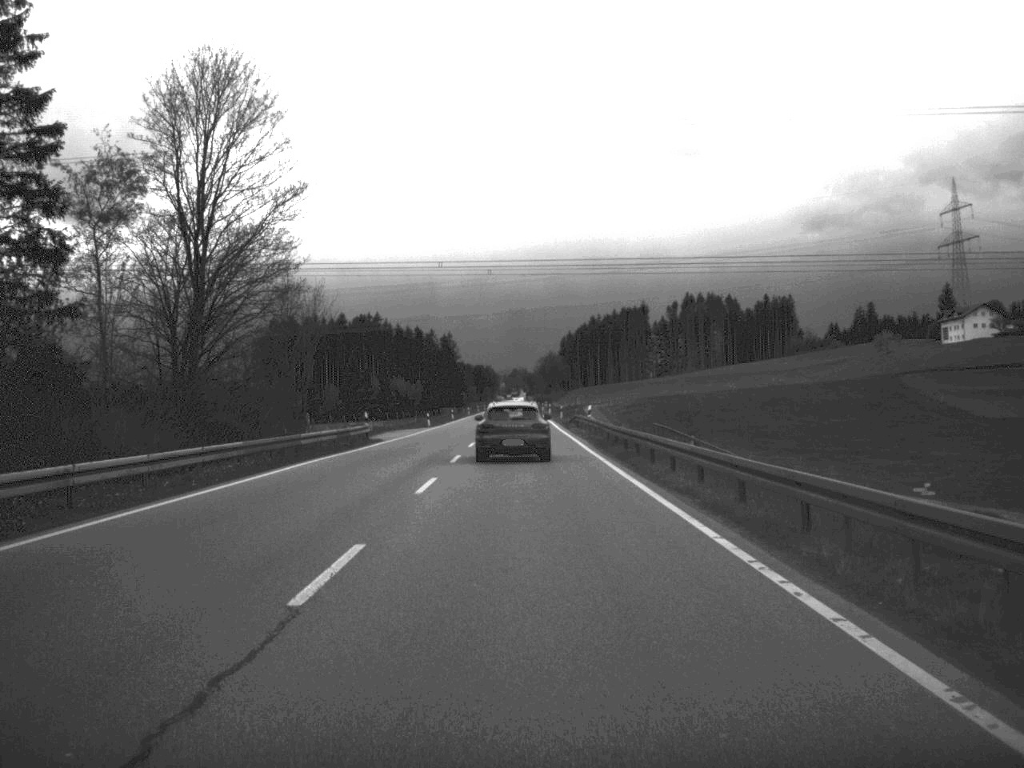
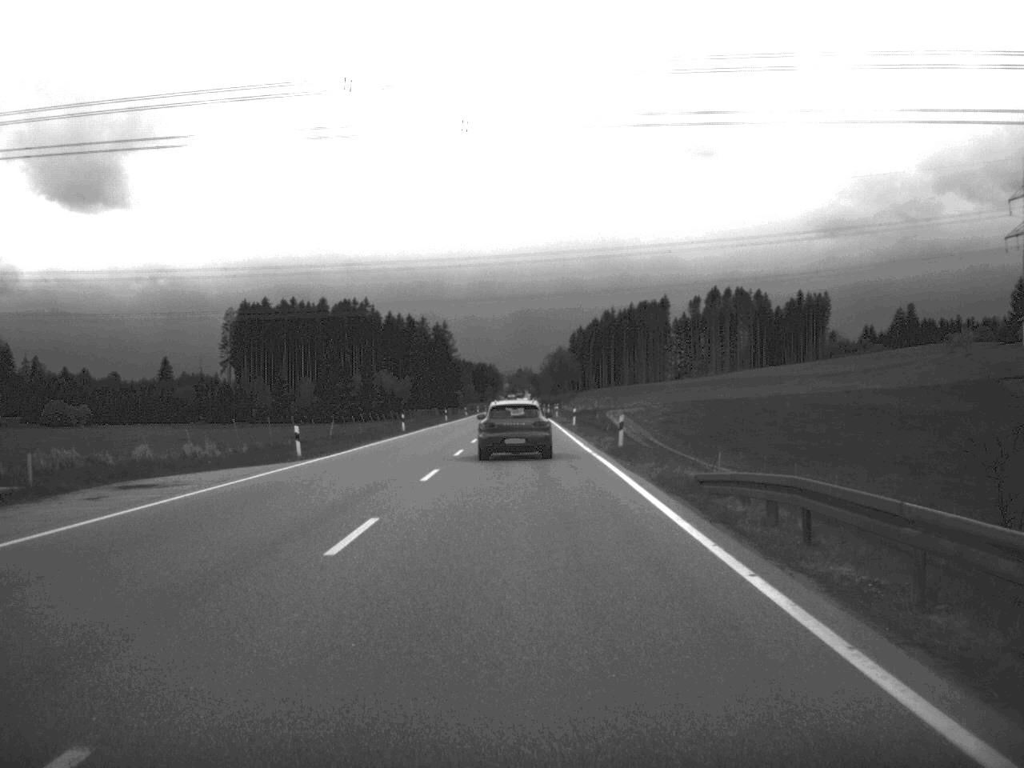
(-0.2, +55.6) m; 0°
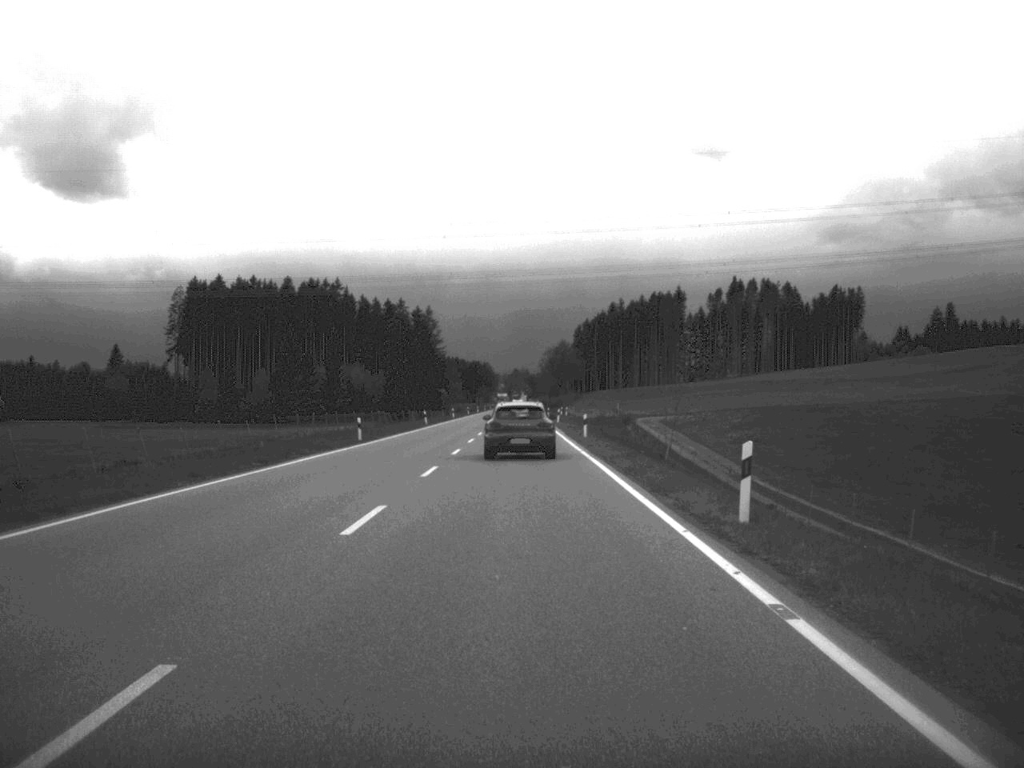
(-0.1, +57.4) m; 0°
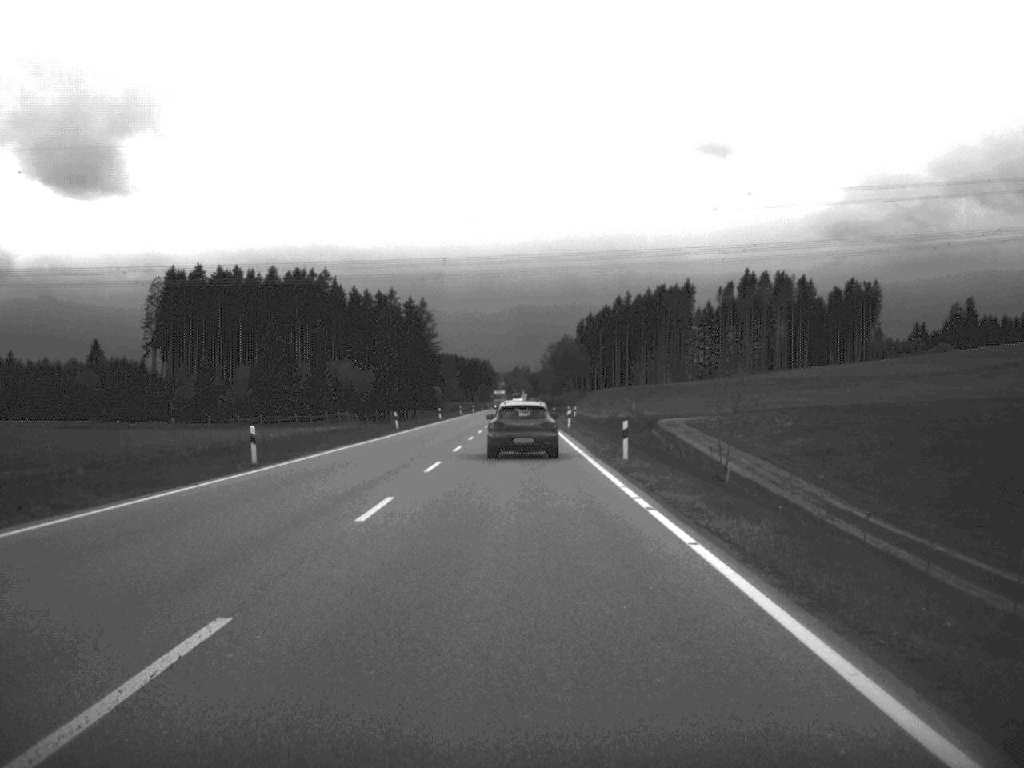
(0.0, +21.9) m; 0°
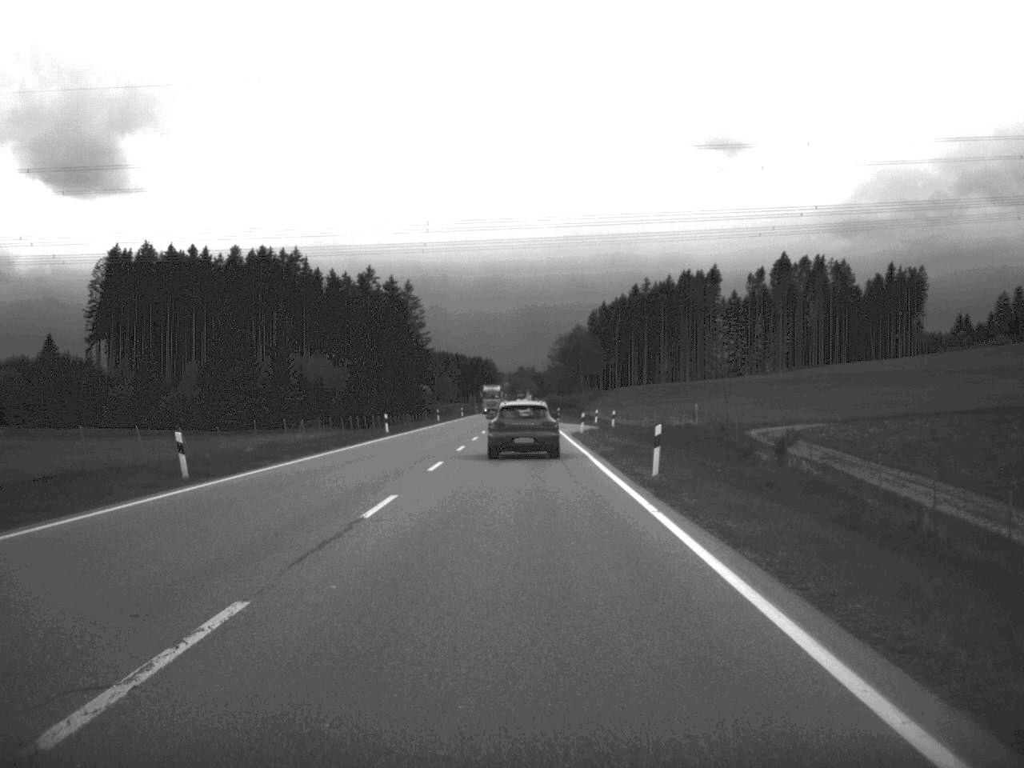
(-0.2, +46.5) m; 0°
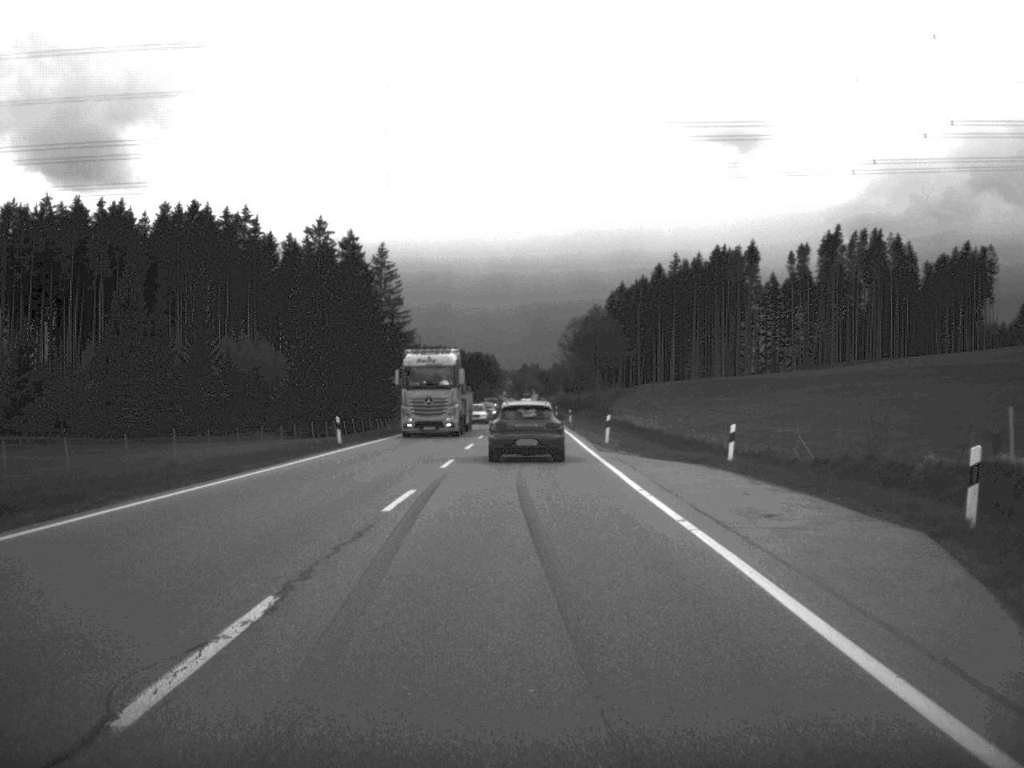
(-0.3, +58.1) m; 0°
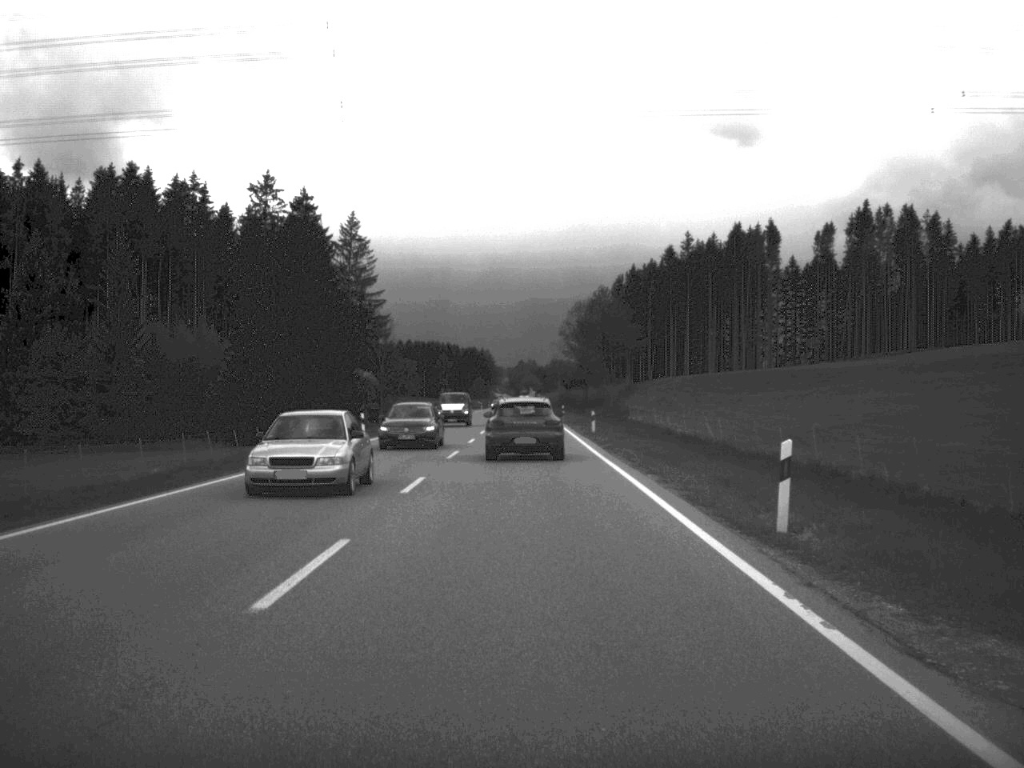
(0.0, +32.3) m; 0°
